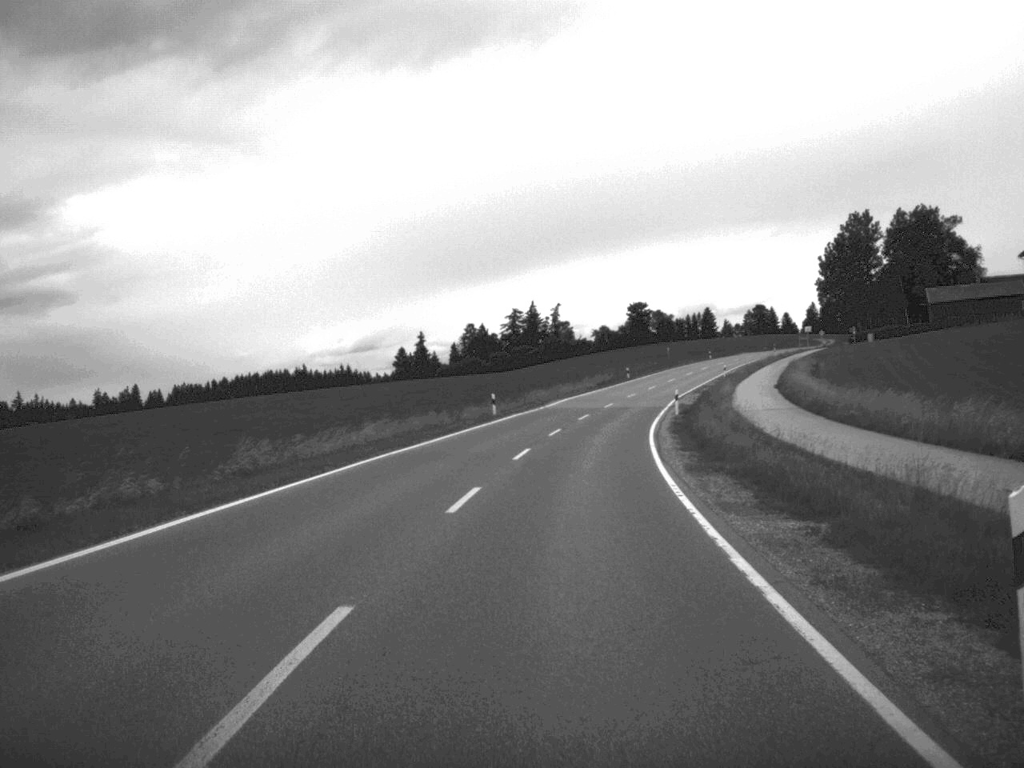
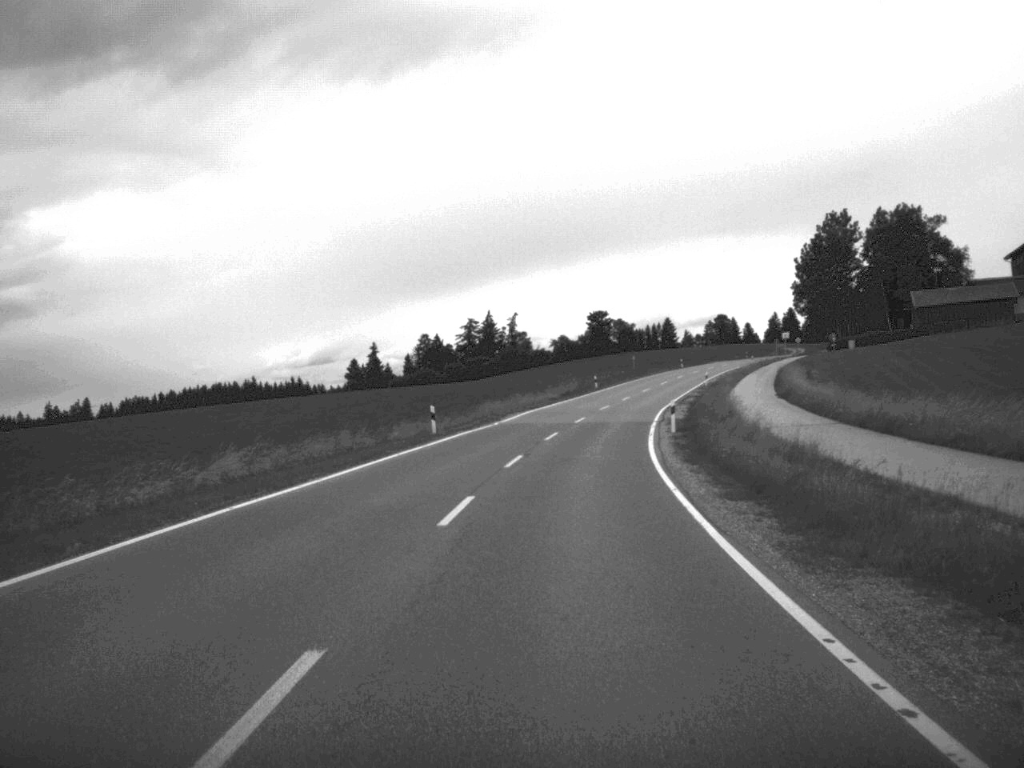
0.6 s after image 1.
(+0.2, +12.9) m; +2°
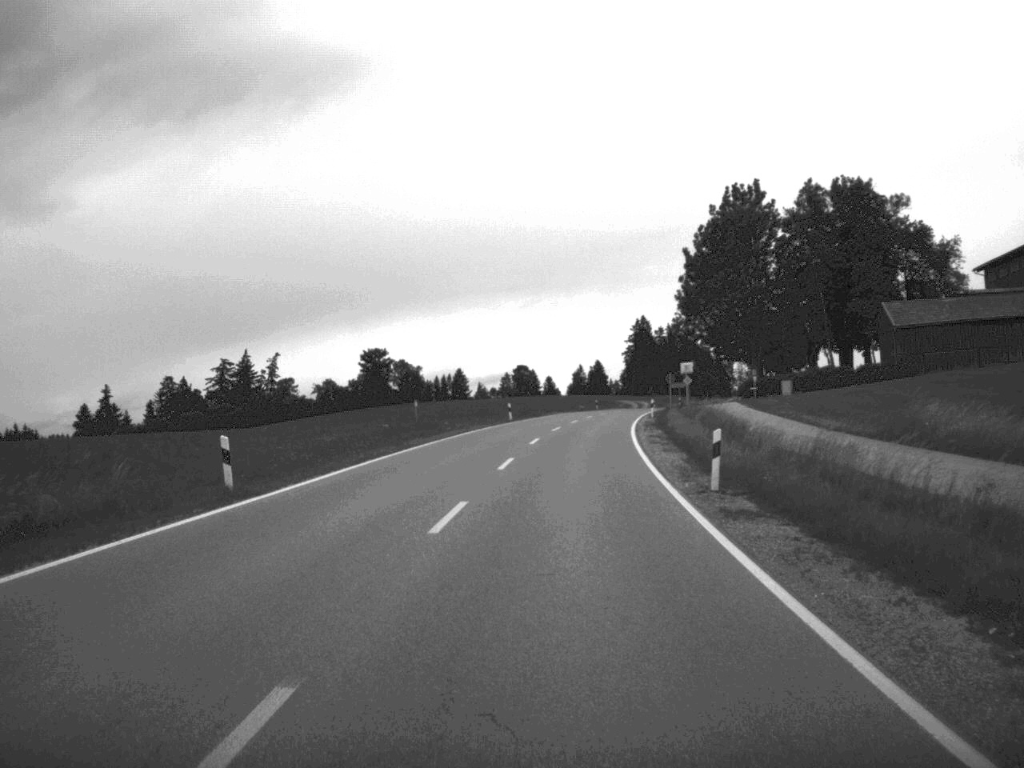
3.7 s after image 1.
(+6.1, +70.1) m; +9°
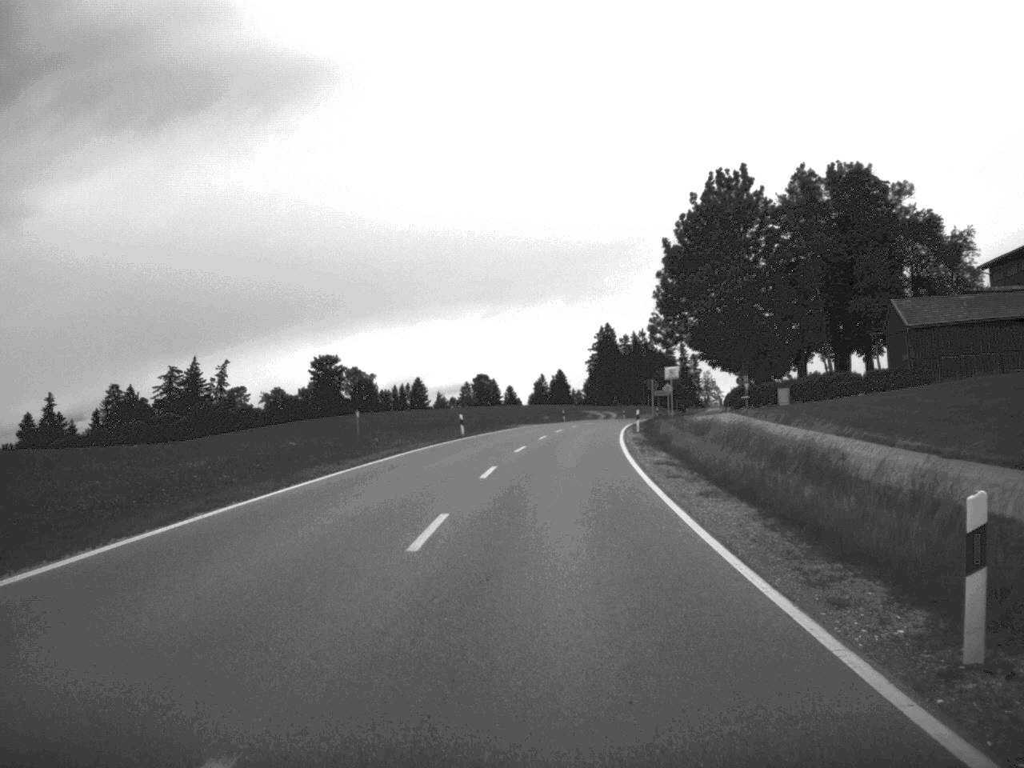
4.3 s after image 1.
(+0.2, +13.3) m; +2°
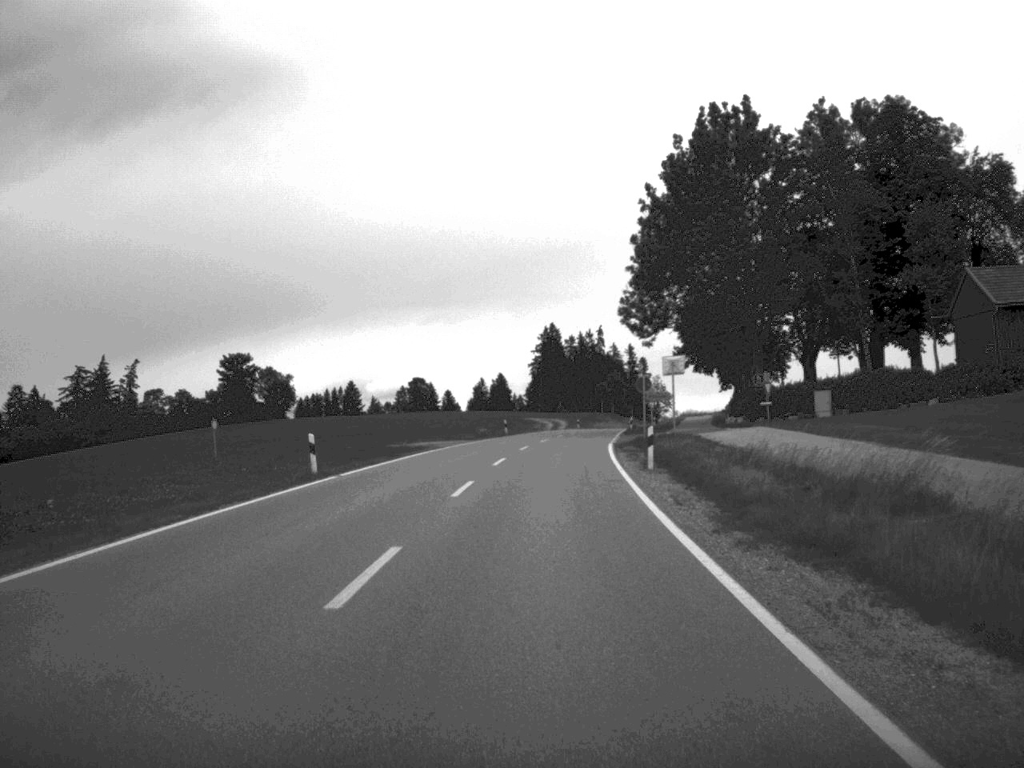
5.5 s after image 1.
(+0.6, +27.0) m; +3°
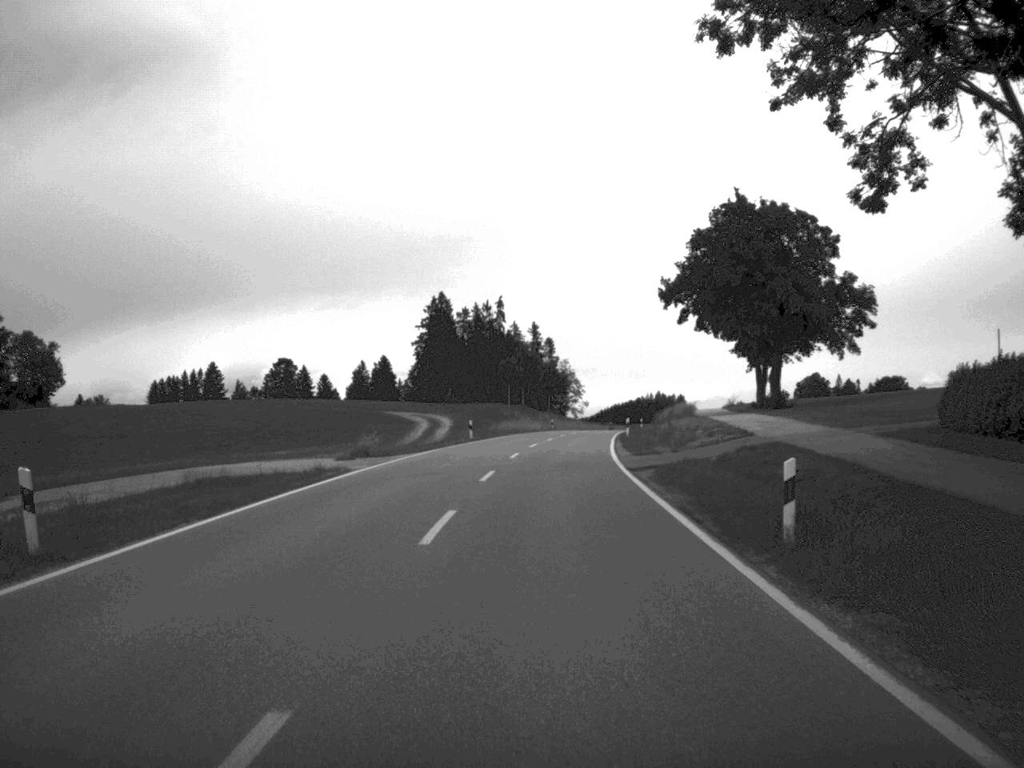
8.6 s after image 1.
(+2.6, +65.8) m; +5°
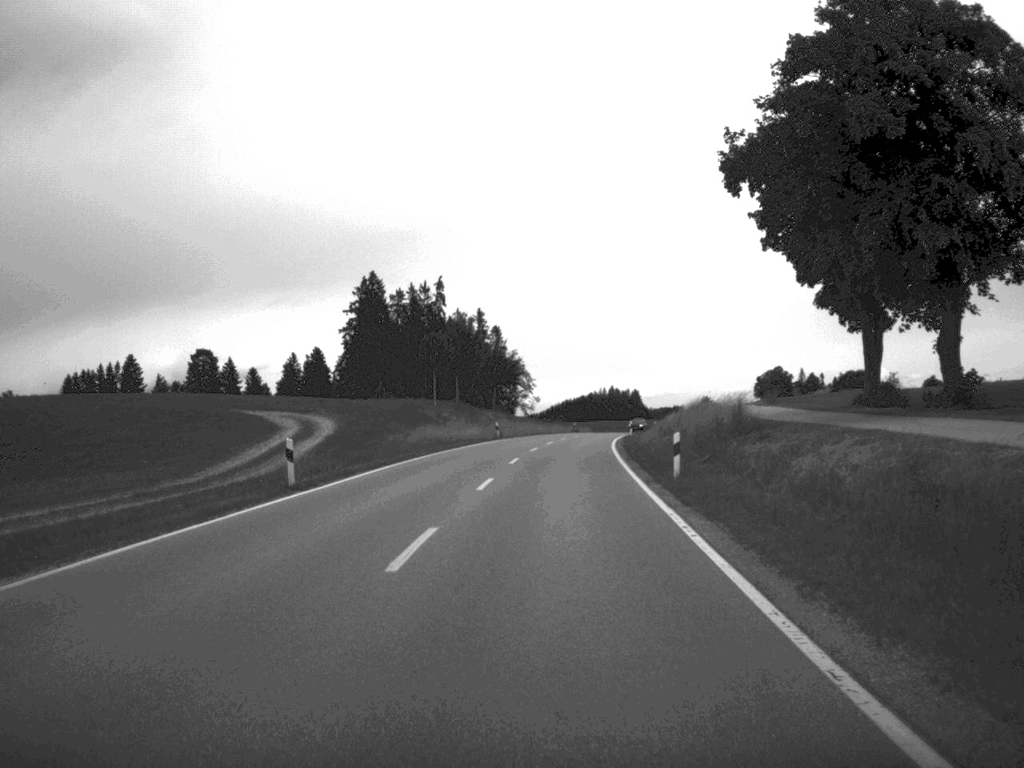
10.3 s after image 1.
(+0.9, +37.1) m; +2°
